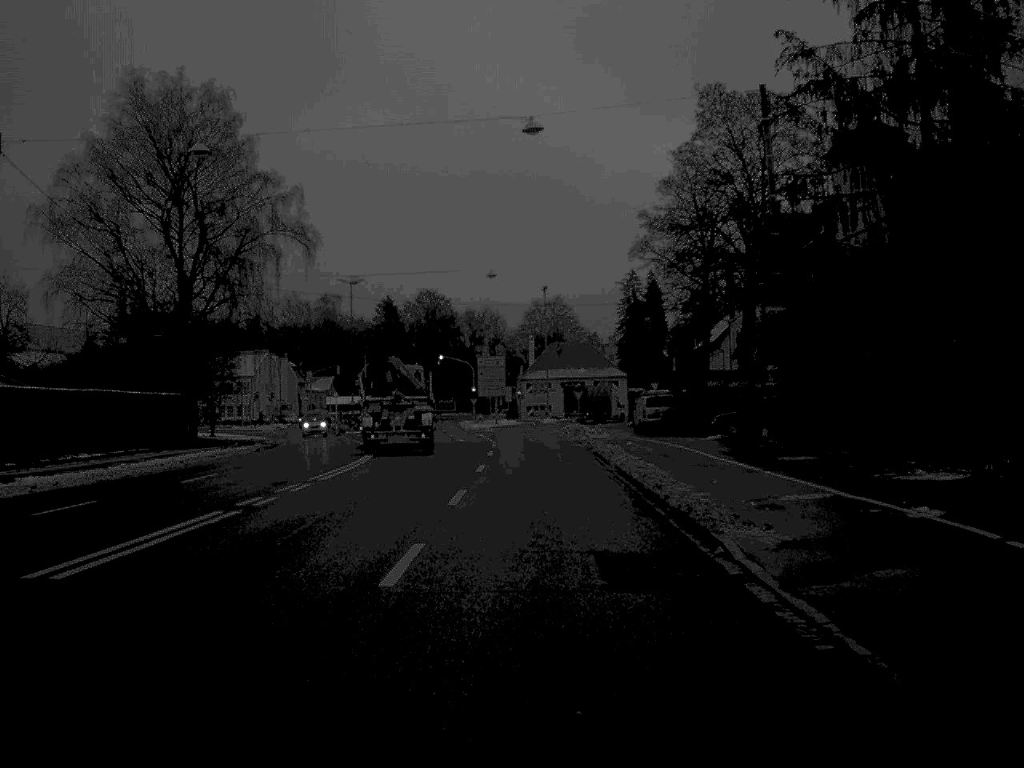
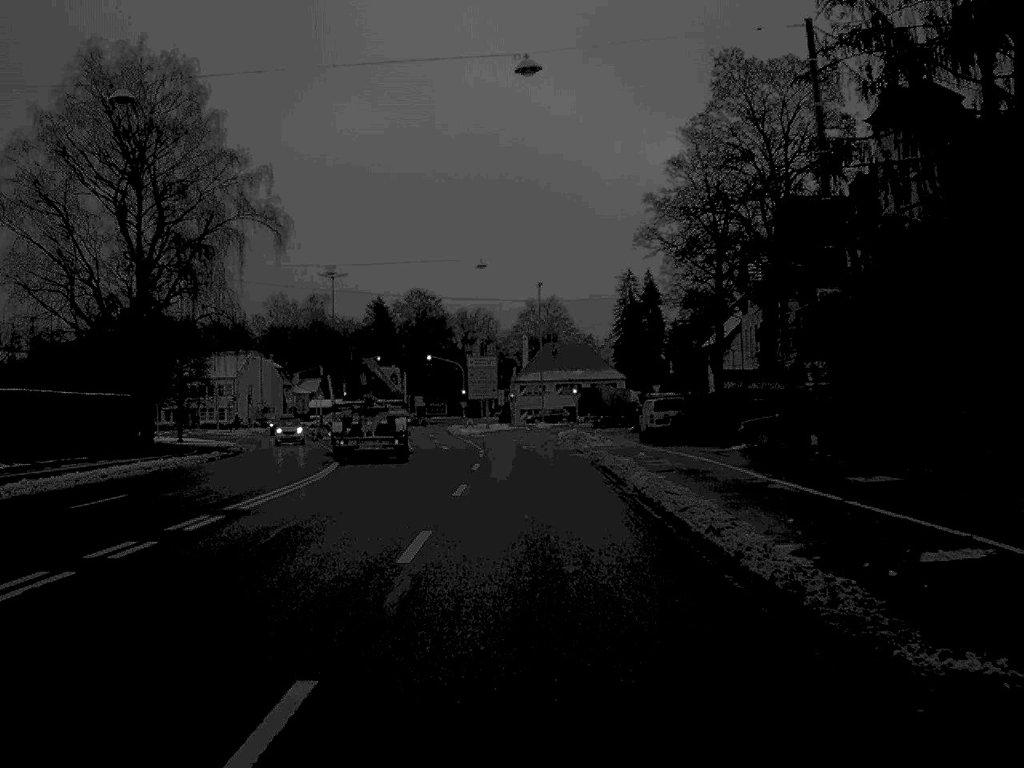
(0.0, +6.9) m; 0°
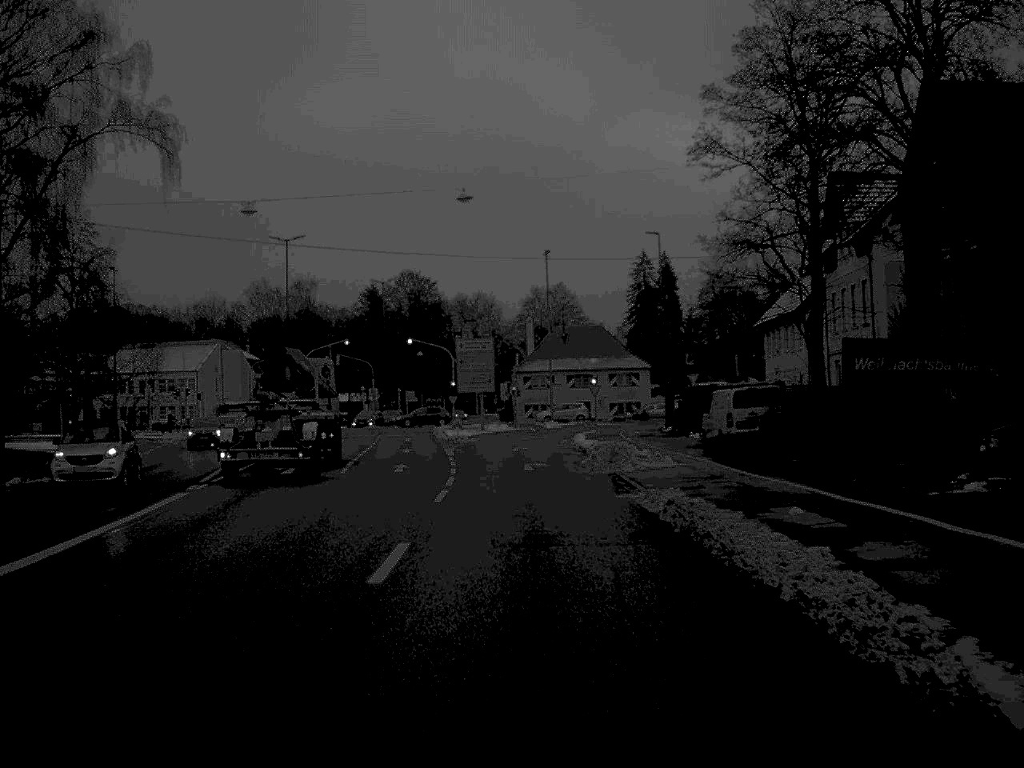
(+0.1, +21.1) m; 0°
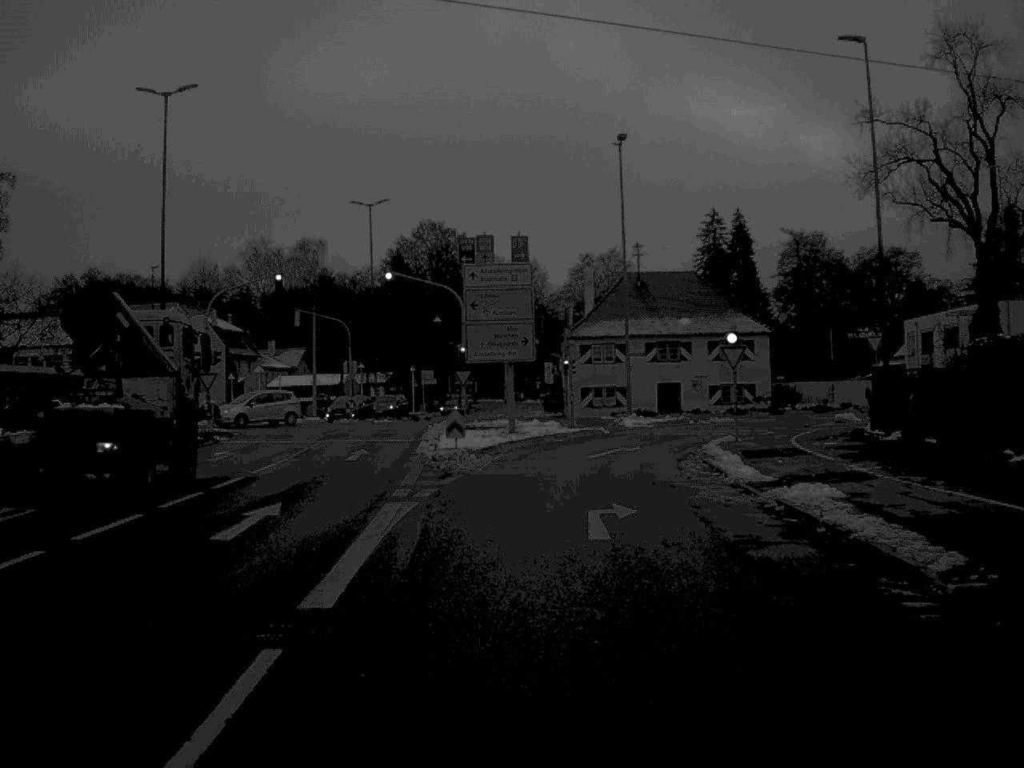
(-0.7, +36.2) m; -2°
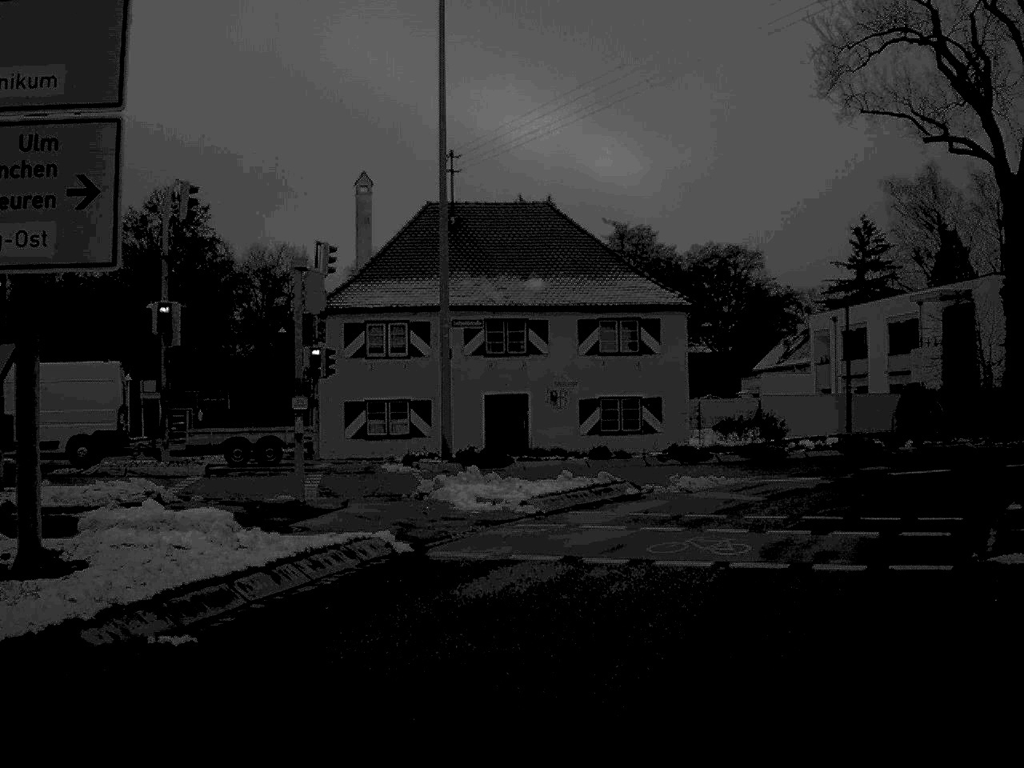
(+1.7, +32.1) m; +10°
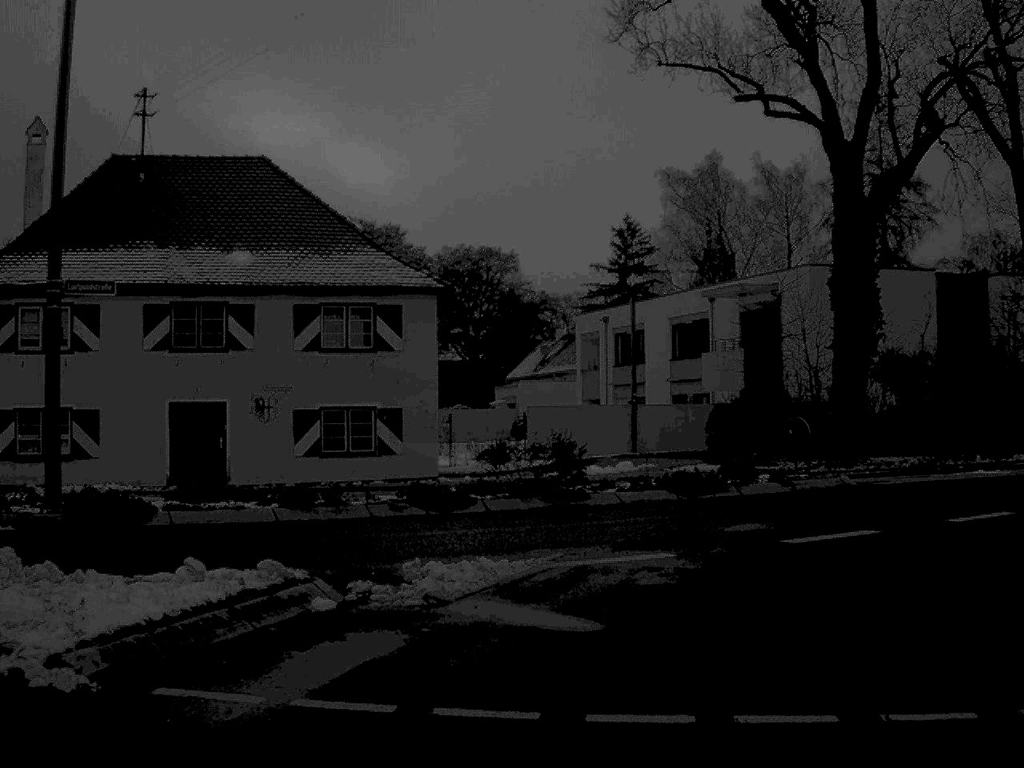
(+0.8, +9.4) m; +11°
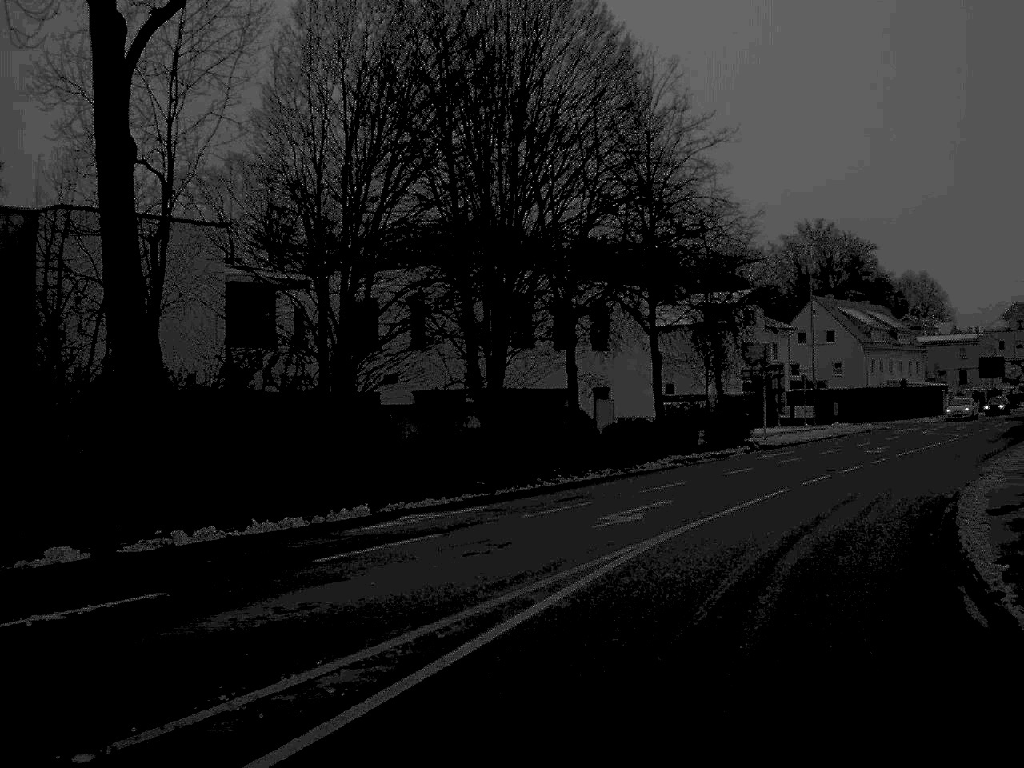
(+7.6, +20.0) m; +41°
